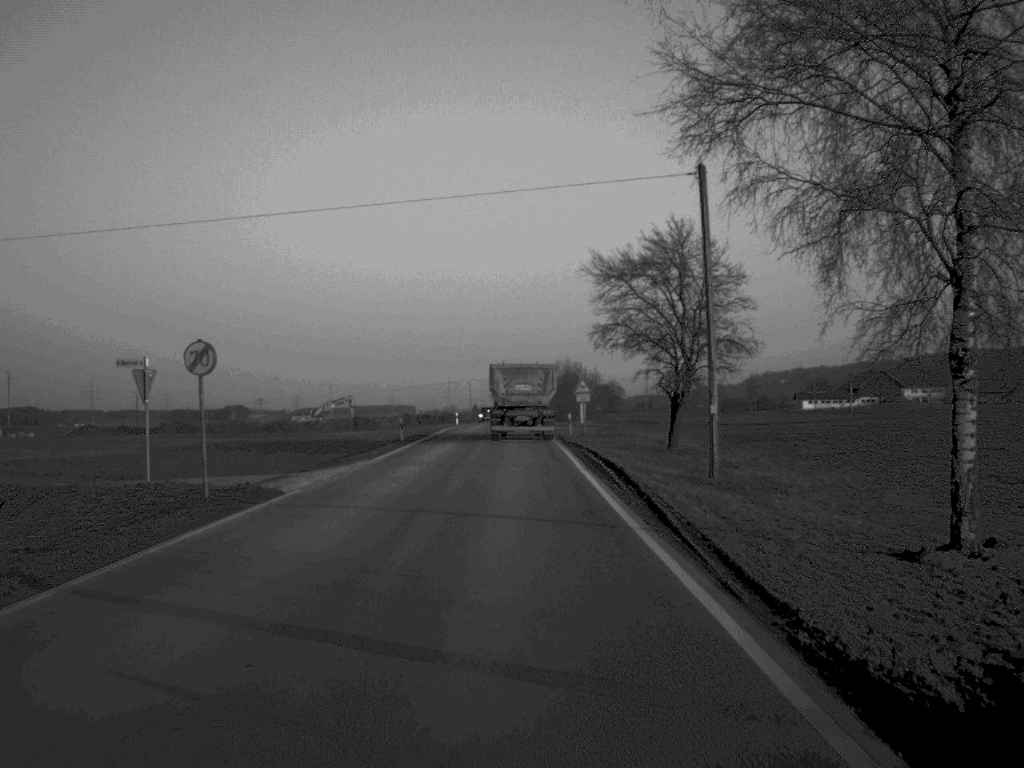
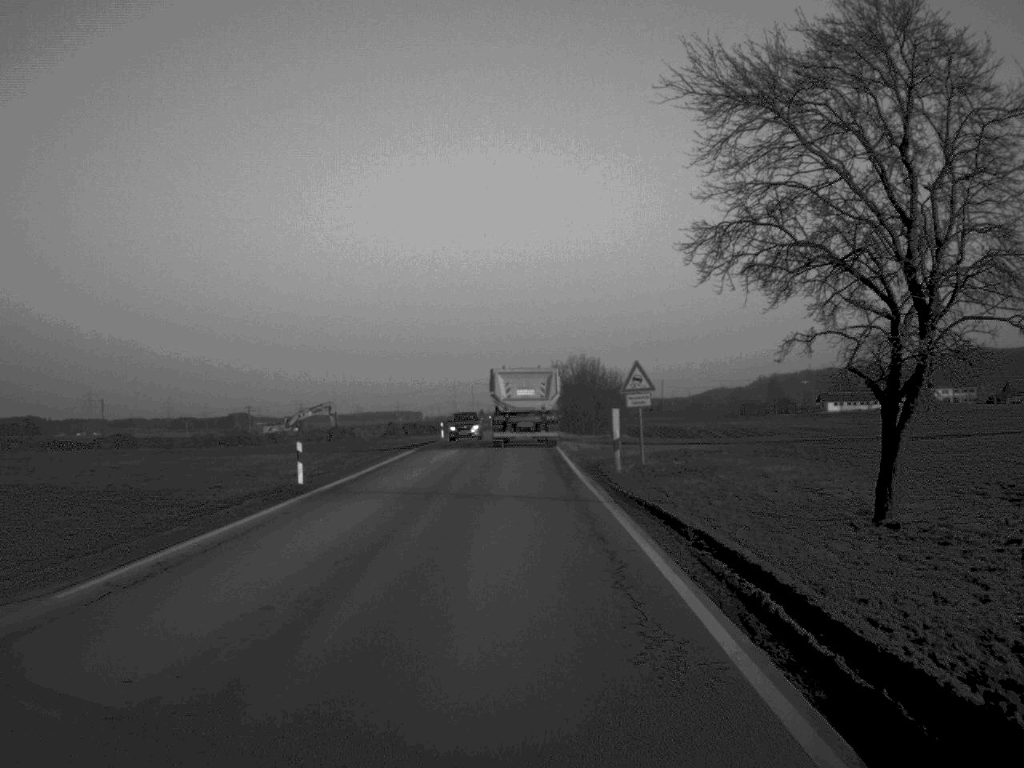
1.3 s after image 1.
(0.0, +25.2) m; 0°
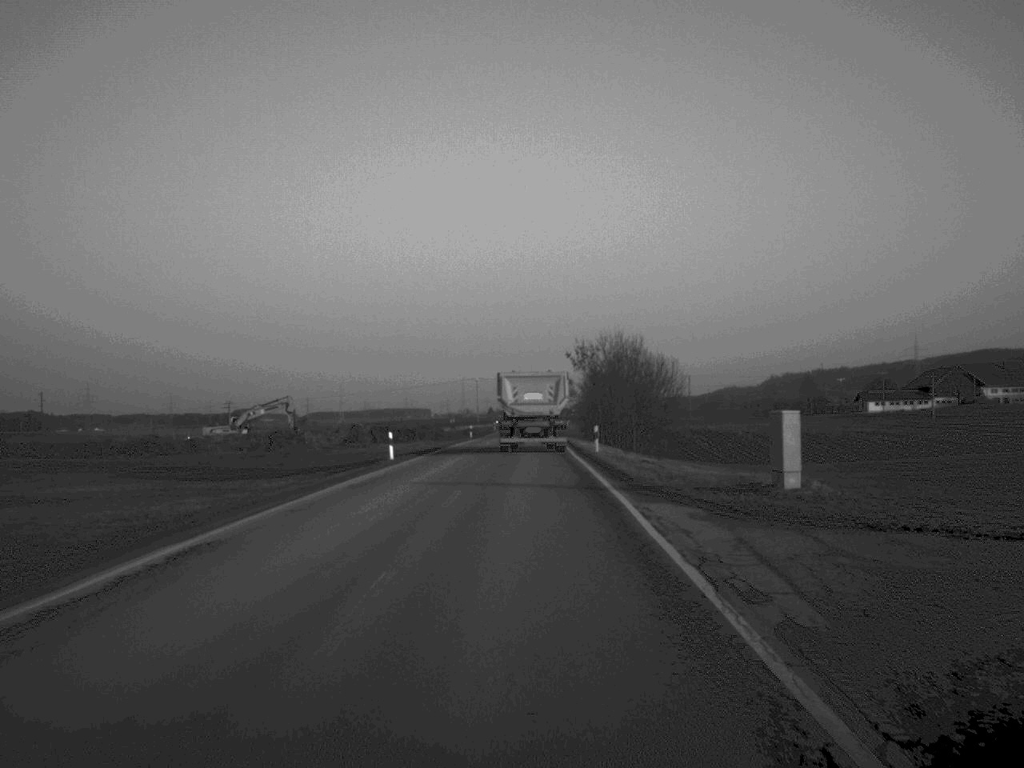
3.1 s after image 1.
(-0.2, +35.2) m; 0°
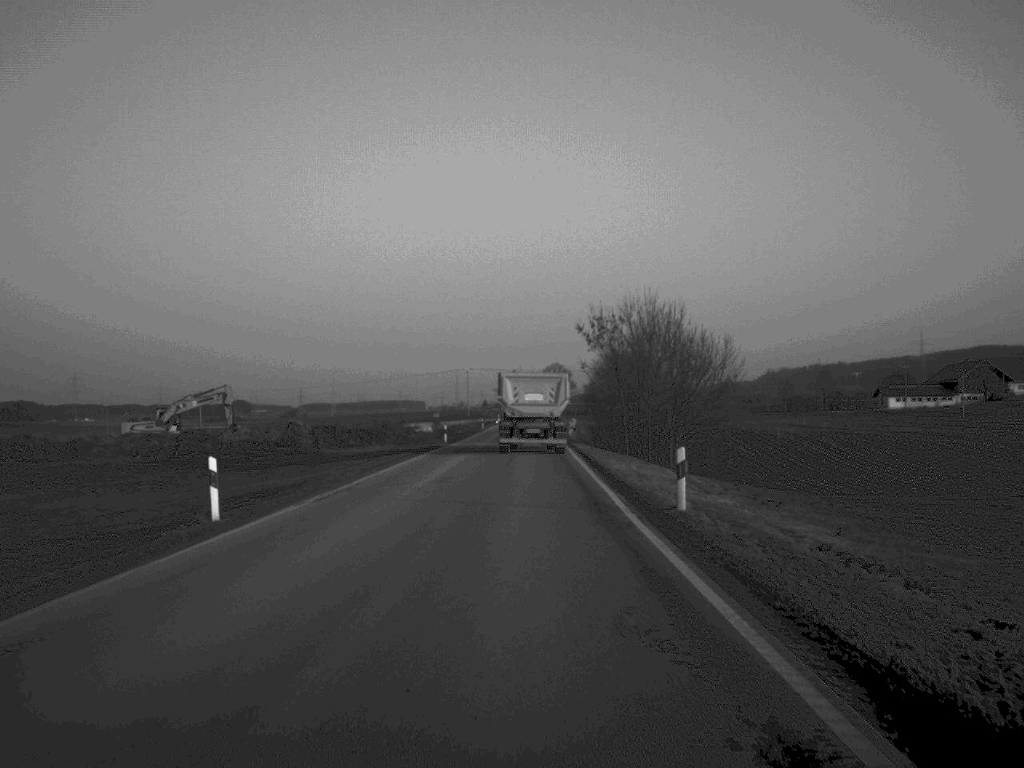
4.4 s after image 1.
(0.0, +24.6) m; 0°
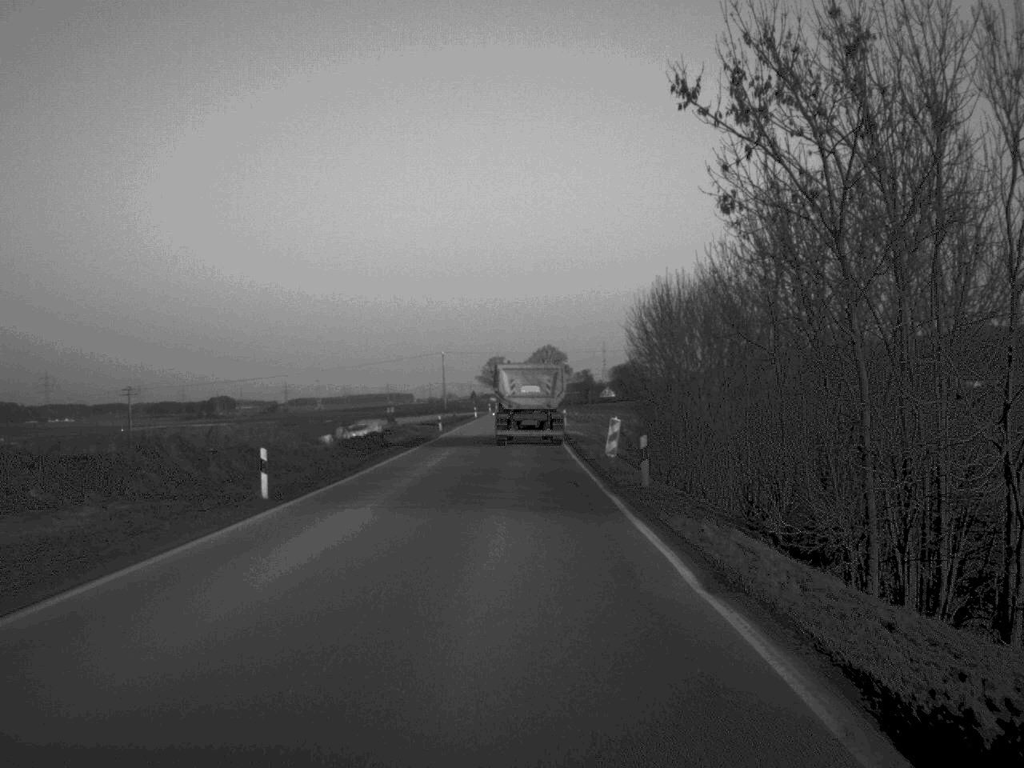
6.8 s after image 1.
(+0.3, +45.7) m; +1°
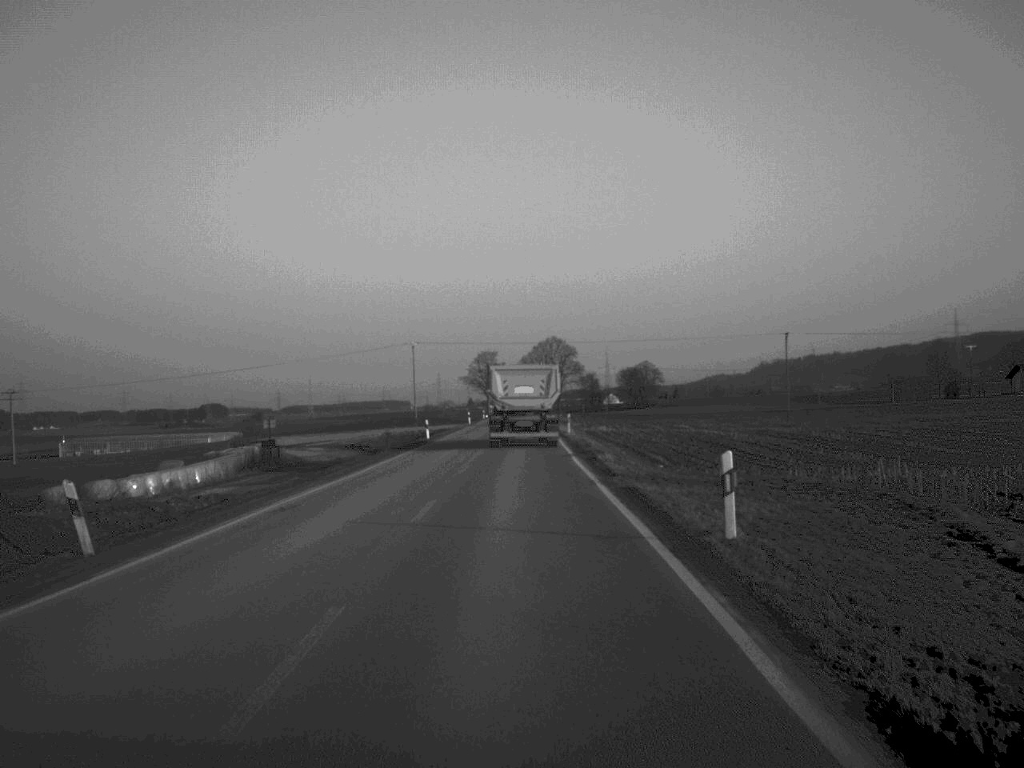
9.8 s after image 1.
(0.0, +58.9) m; 0°
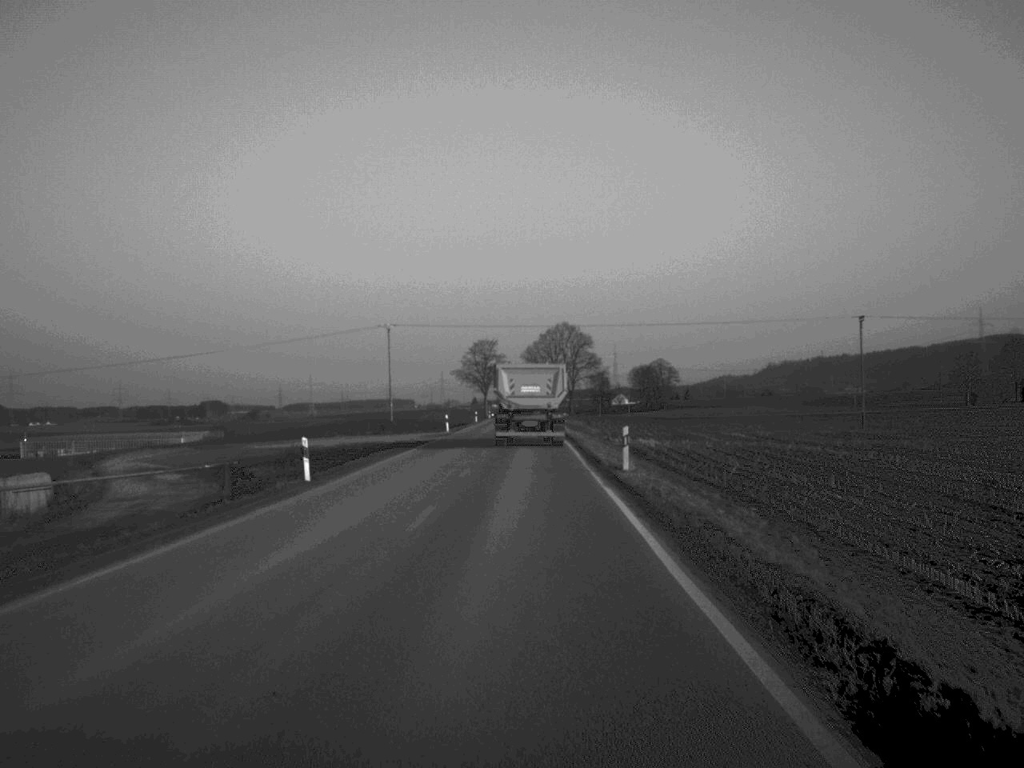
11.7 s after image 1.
(0.0, +36.2) m; 0°
